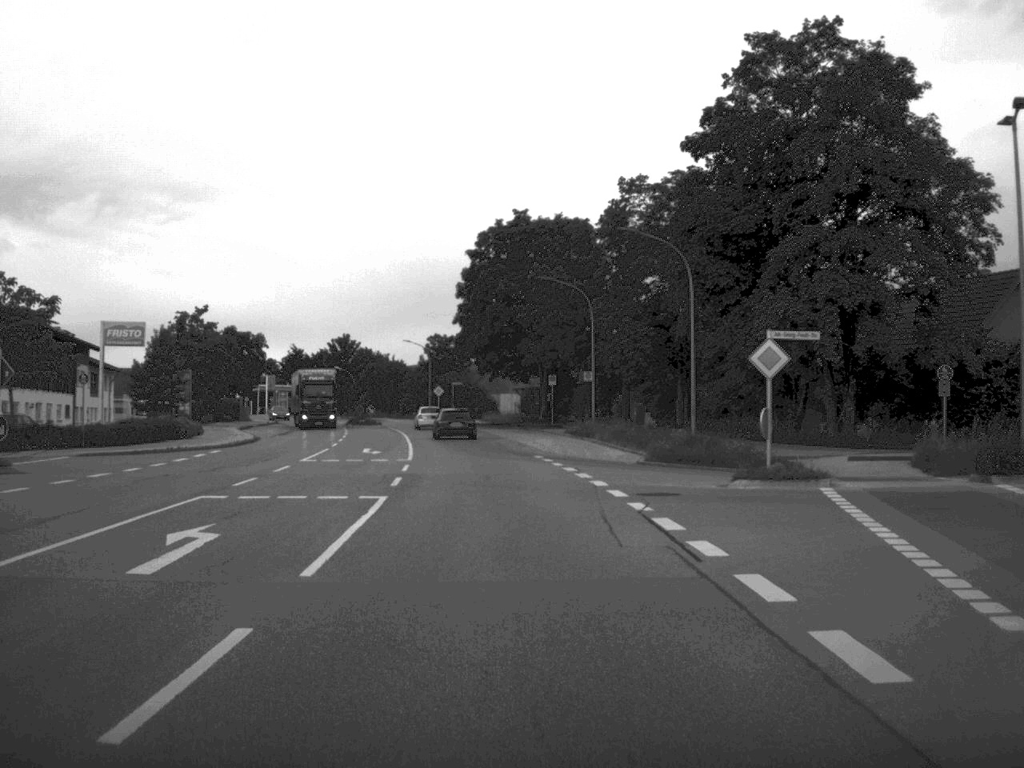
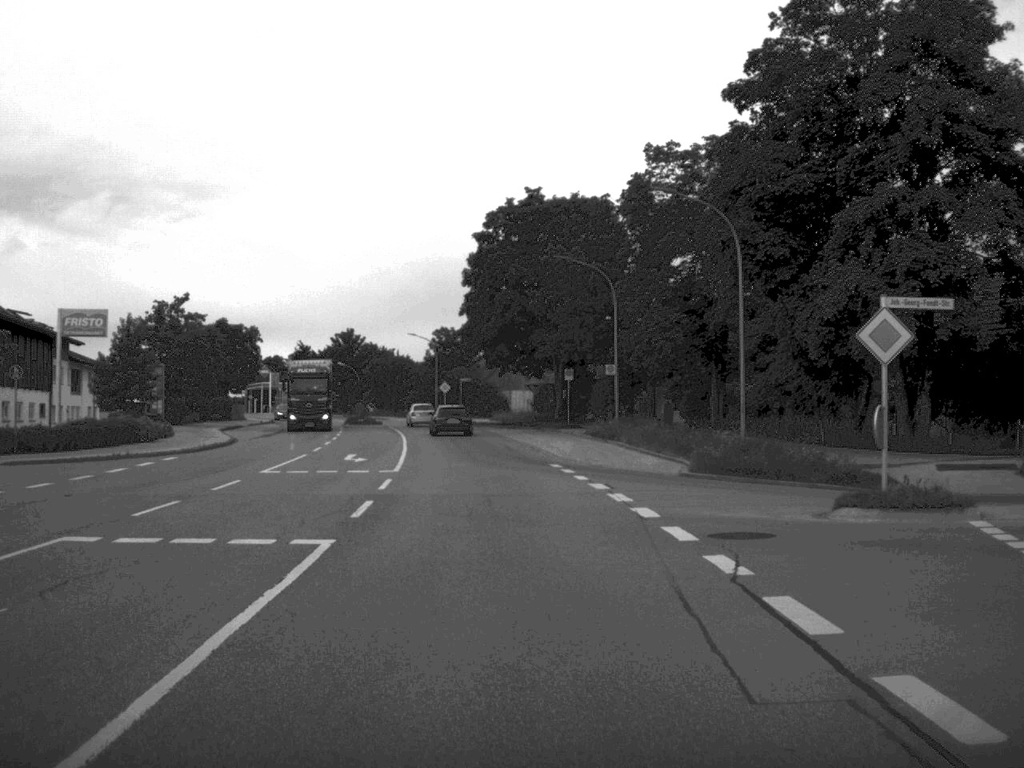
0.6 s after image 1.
(0.0, +7.4) m; -1°
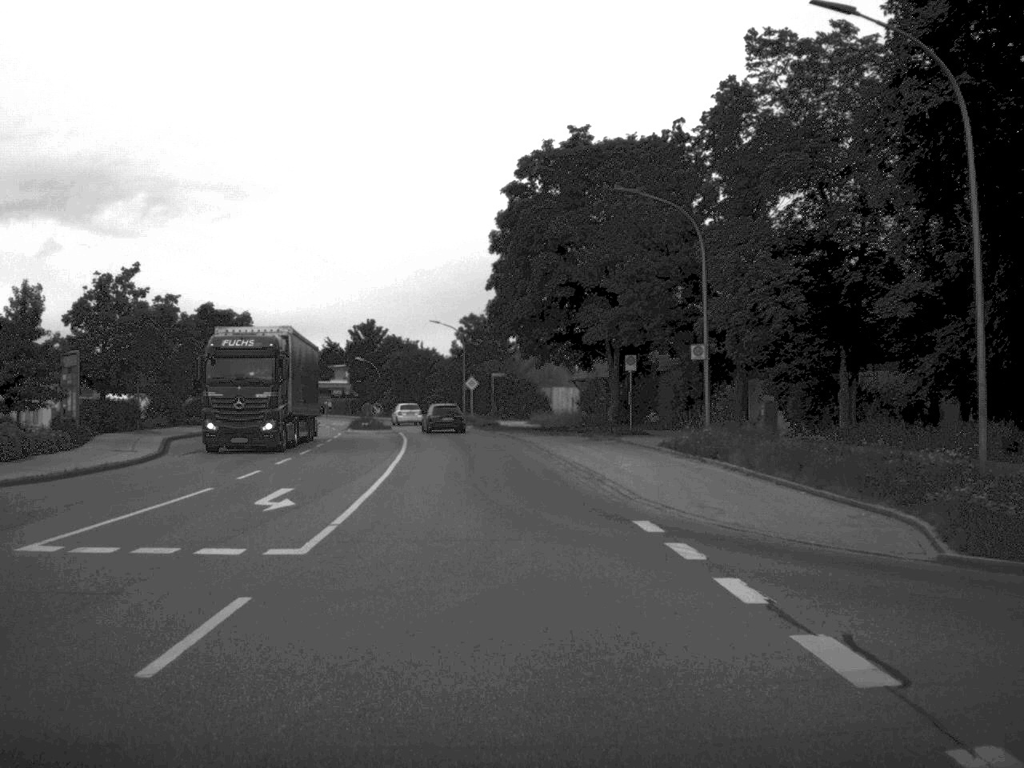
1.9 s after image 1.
(-0.2, +16.4) m; -2°
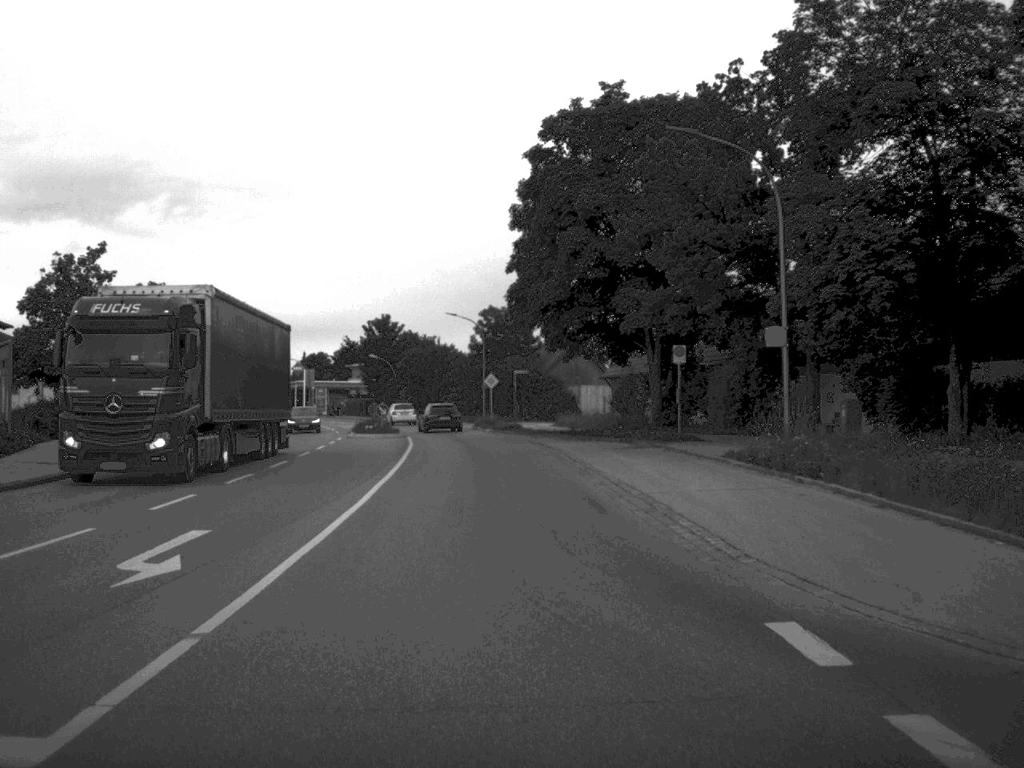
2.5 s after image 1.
(-0.1, +8.0) m; -1°
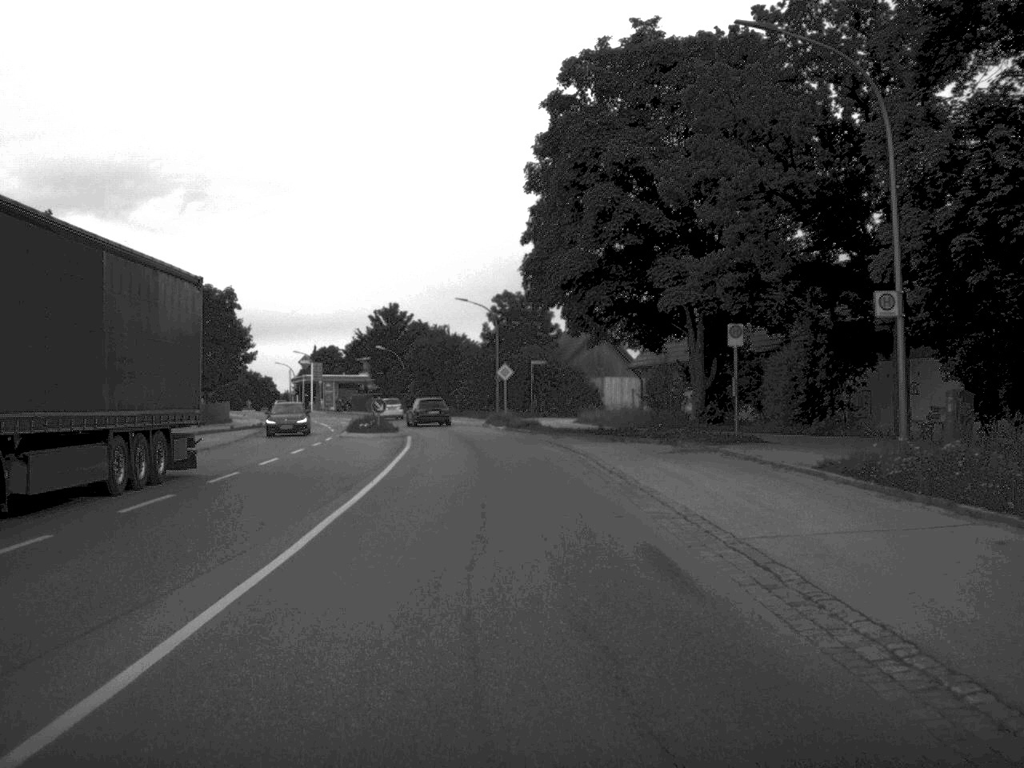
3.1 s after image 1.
(-0.1, +7.7) m; -1°
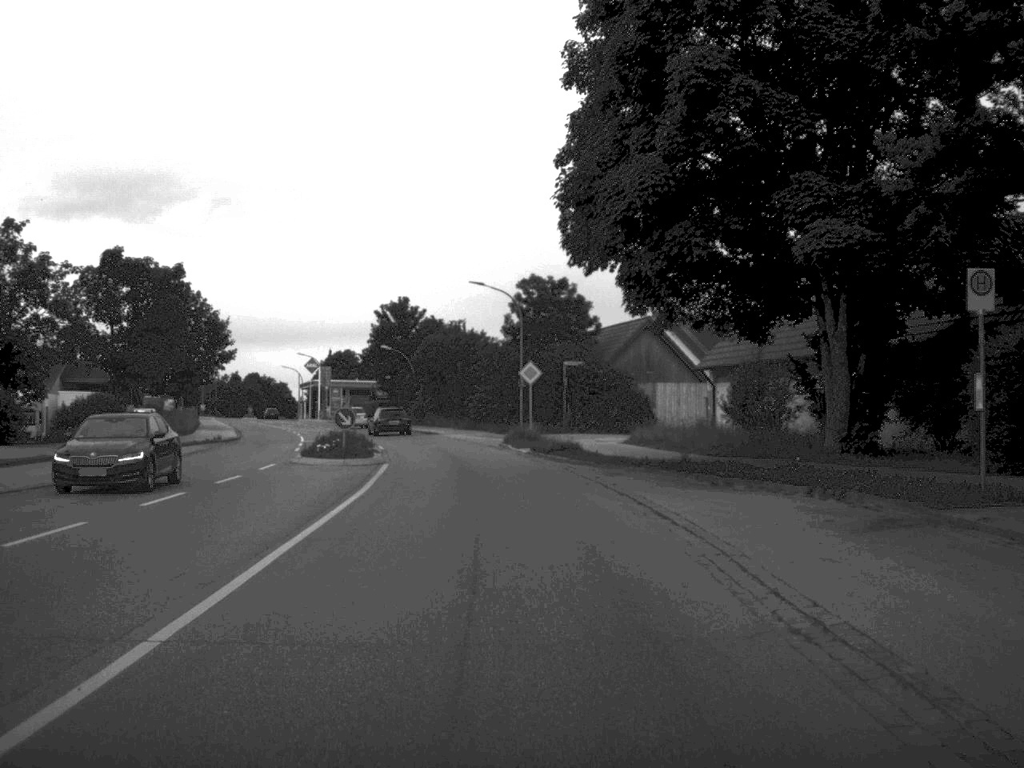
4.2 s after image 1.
(-0.2, +16.0) m; -1°
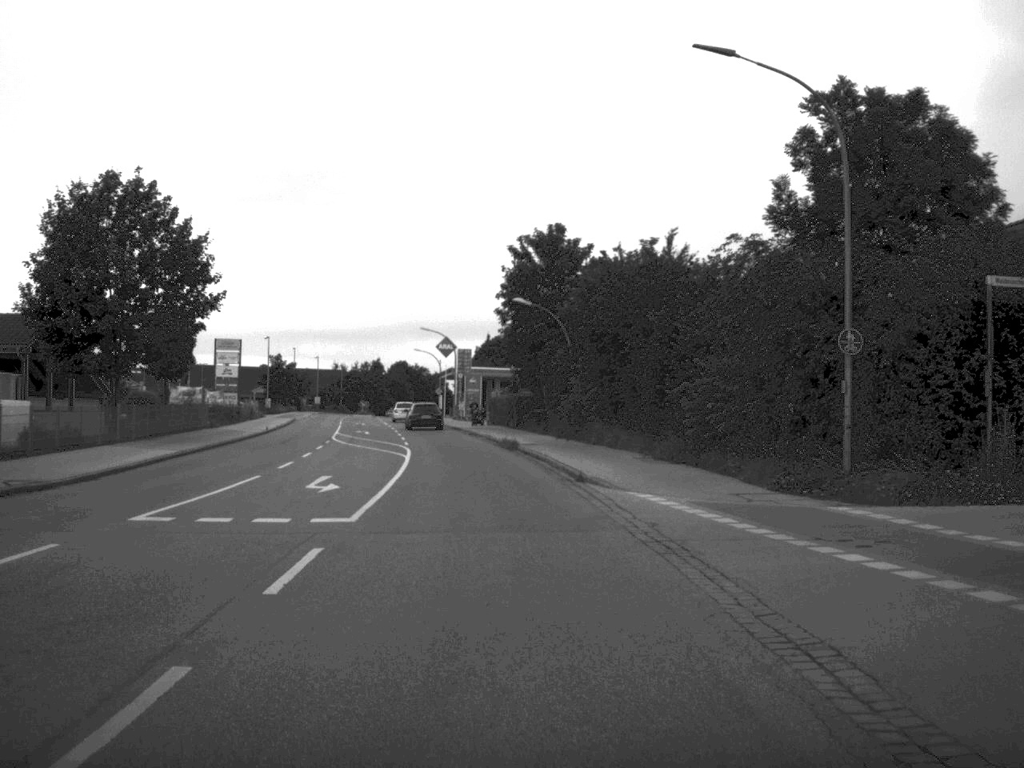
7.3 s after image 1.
(-2.4, +40.6) m; -8°
